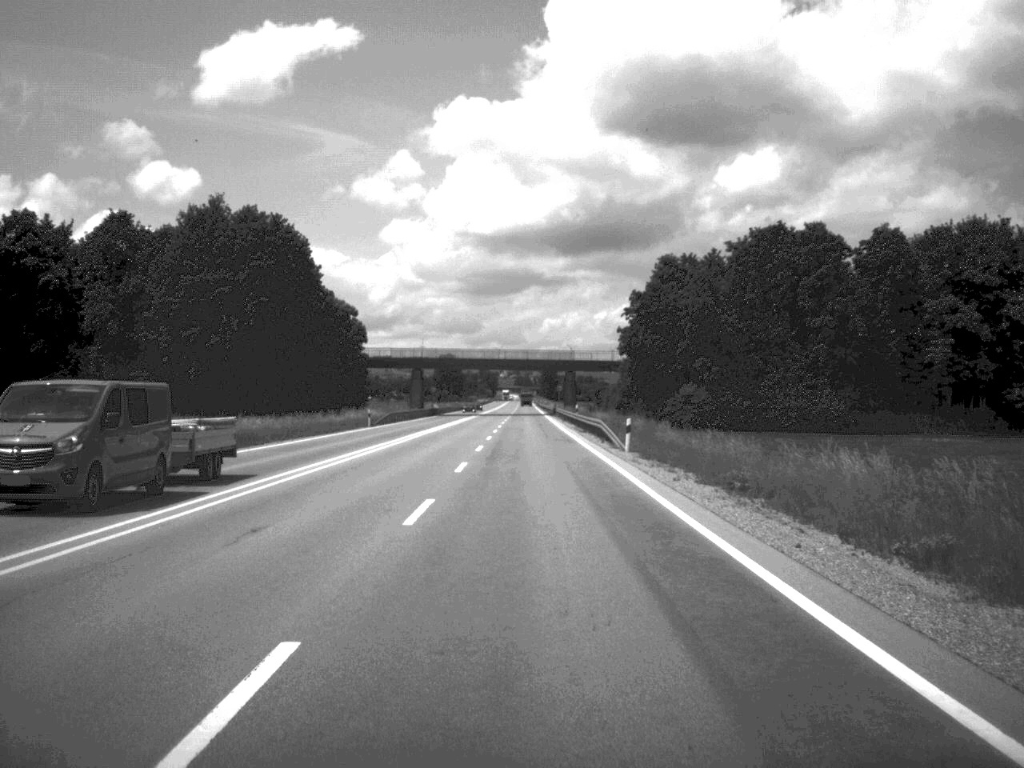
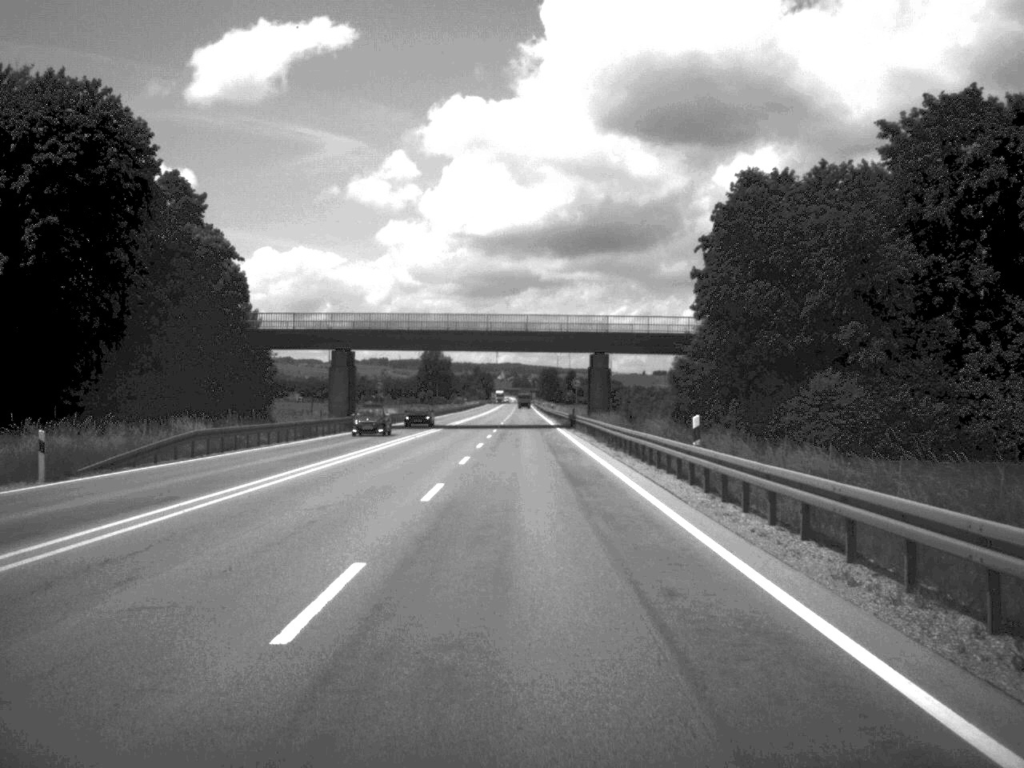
(0.0, +55.6) m; 0°
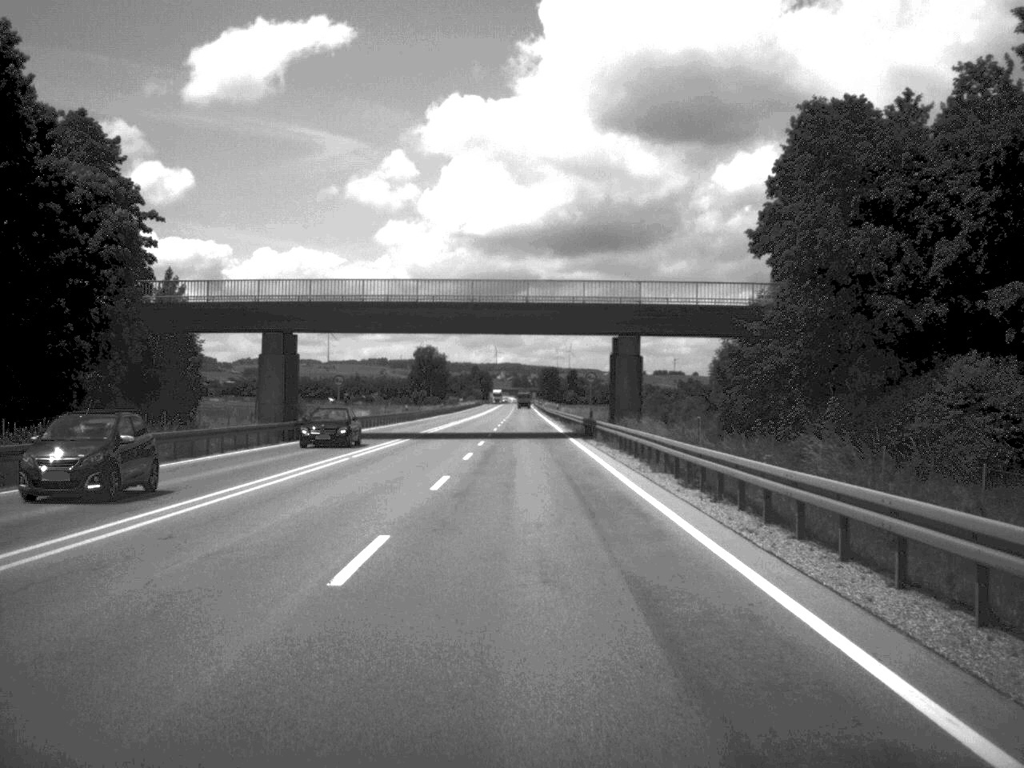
(0.0, +21.5) m; 0°
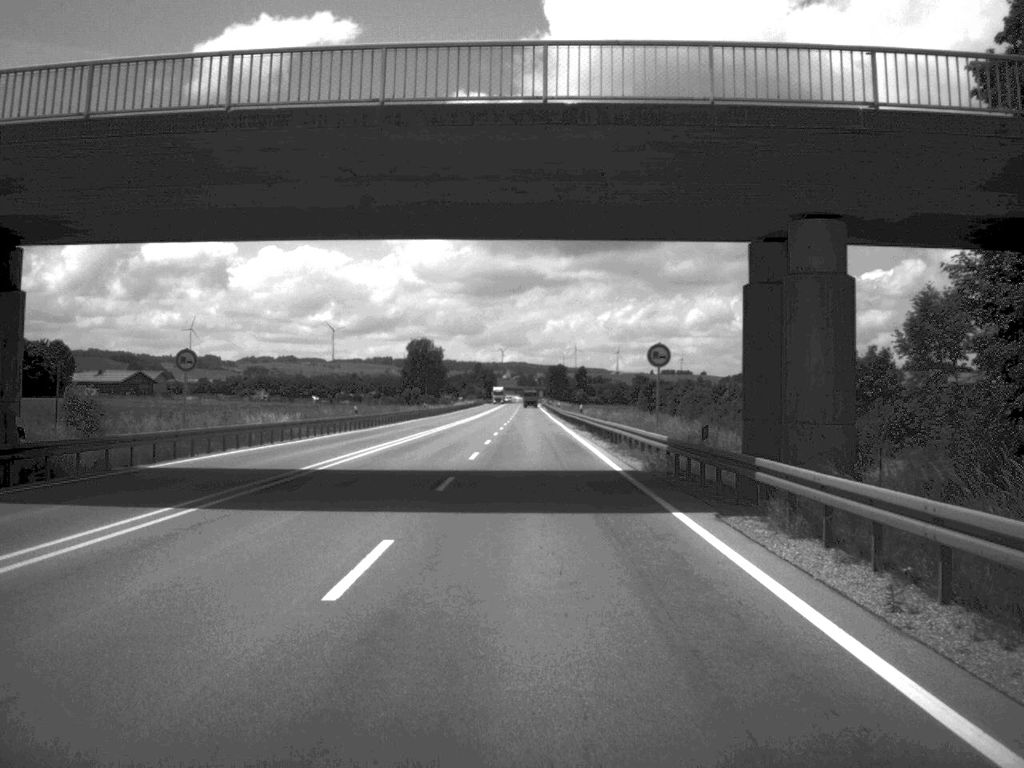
(-0.1, +36.4) m; 0°
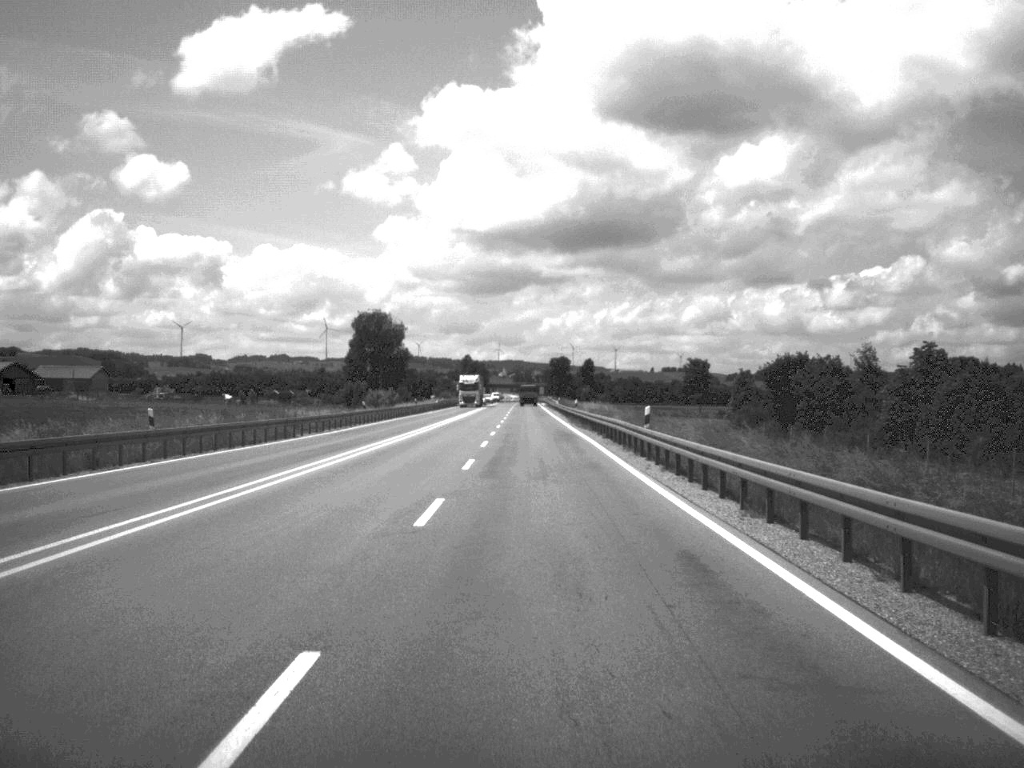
(-0.1, +98.1) m; 0°
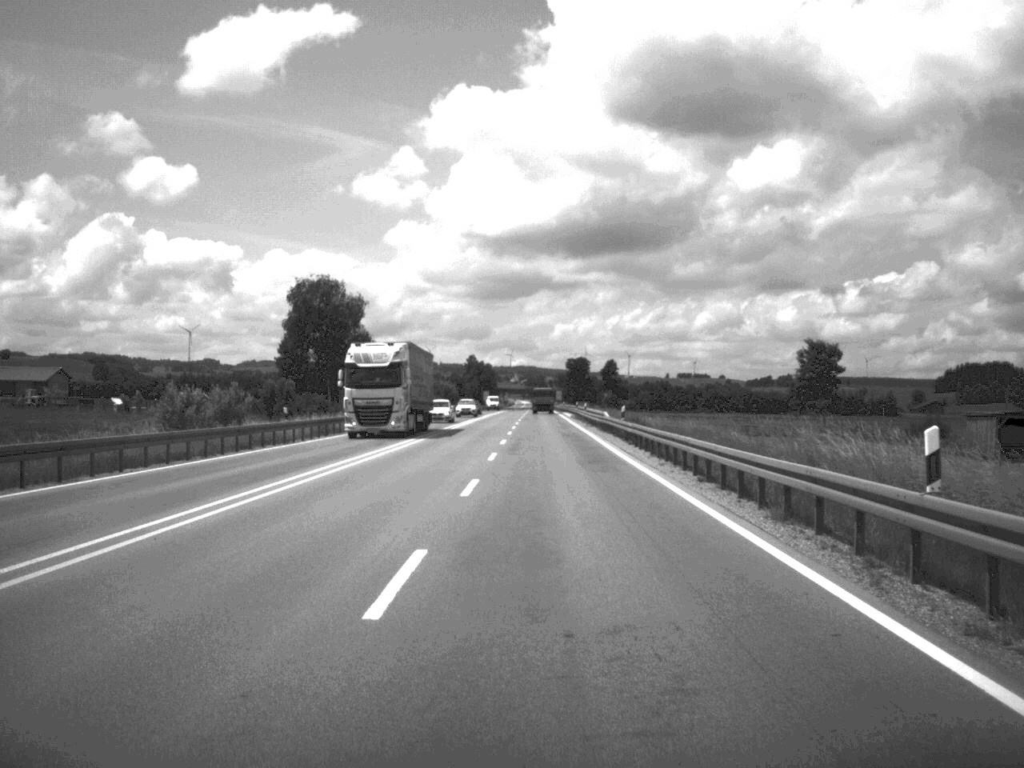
(-0.3, +57.6) m; -1°
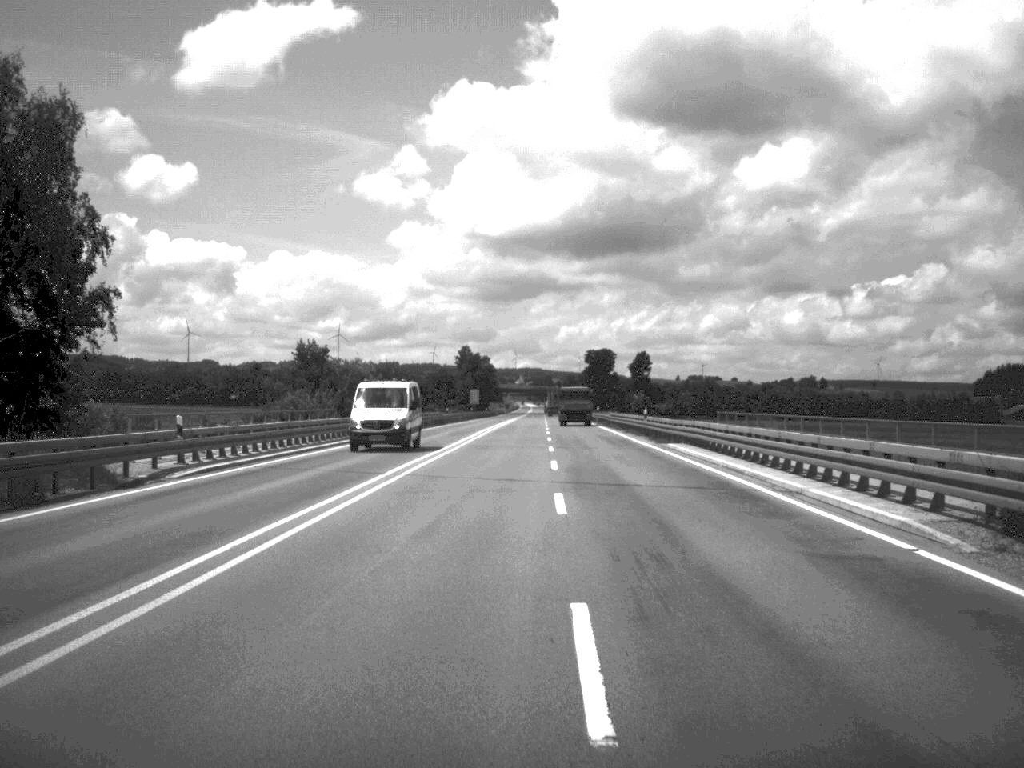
(-0.8, +98.9) m; -1°
